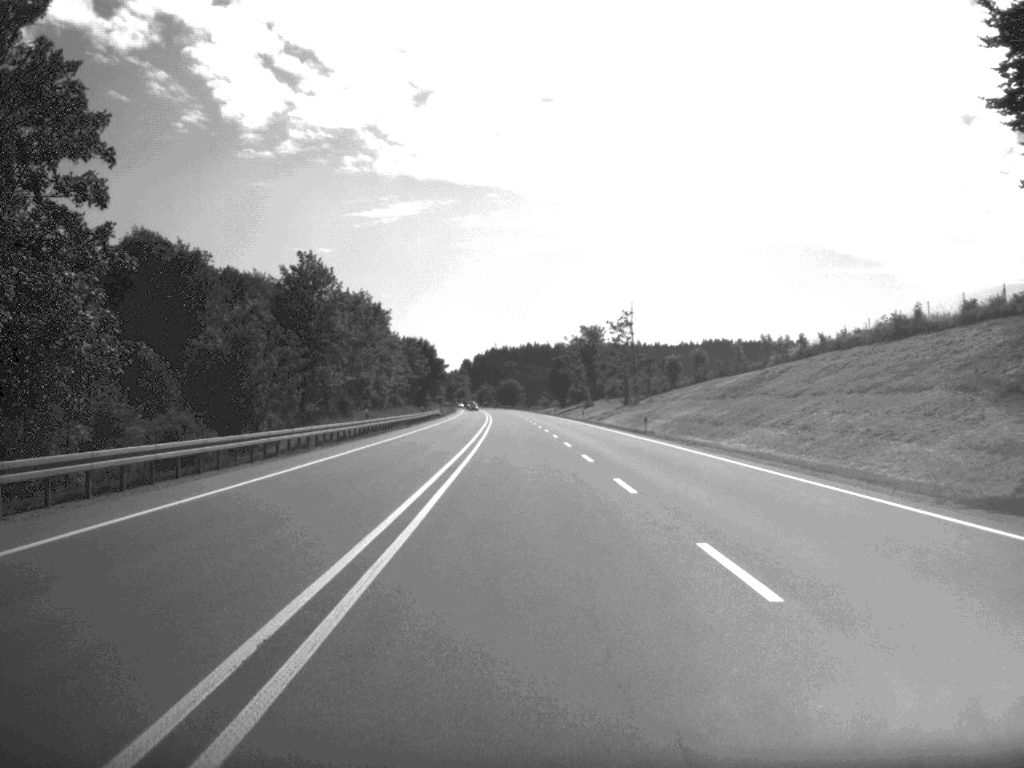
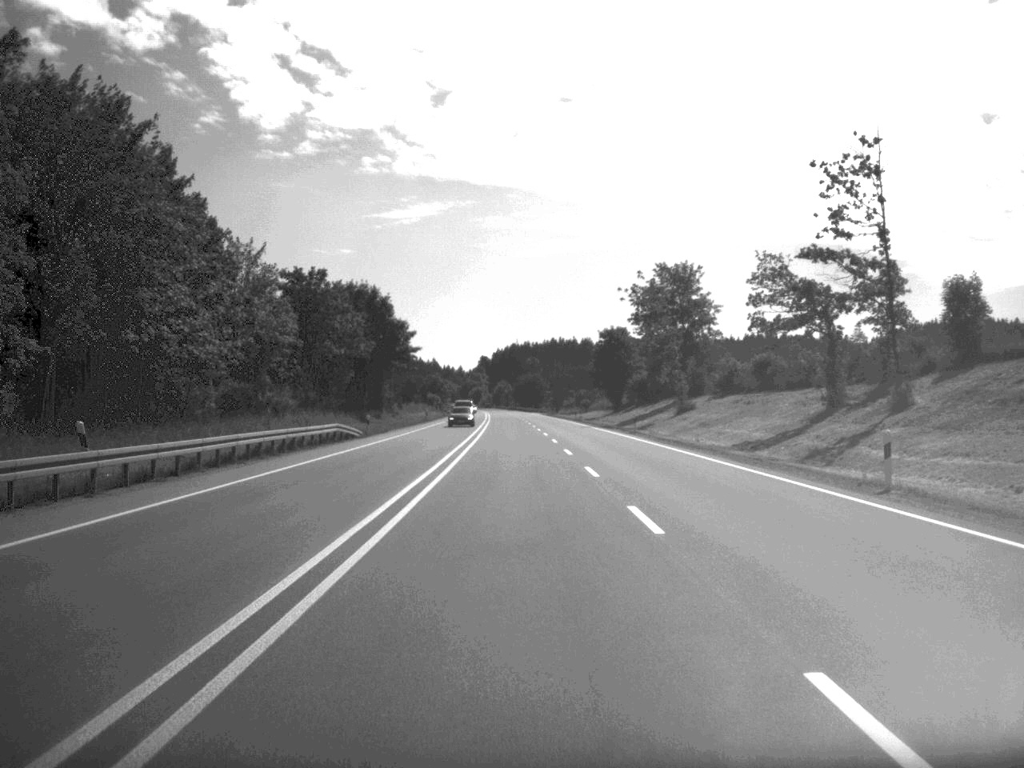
(-1.0, +89.6) m; -1°
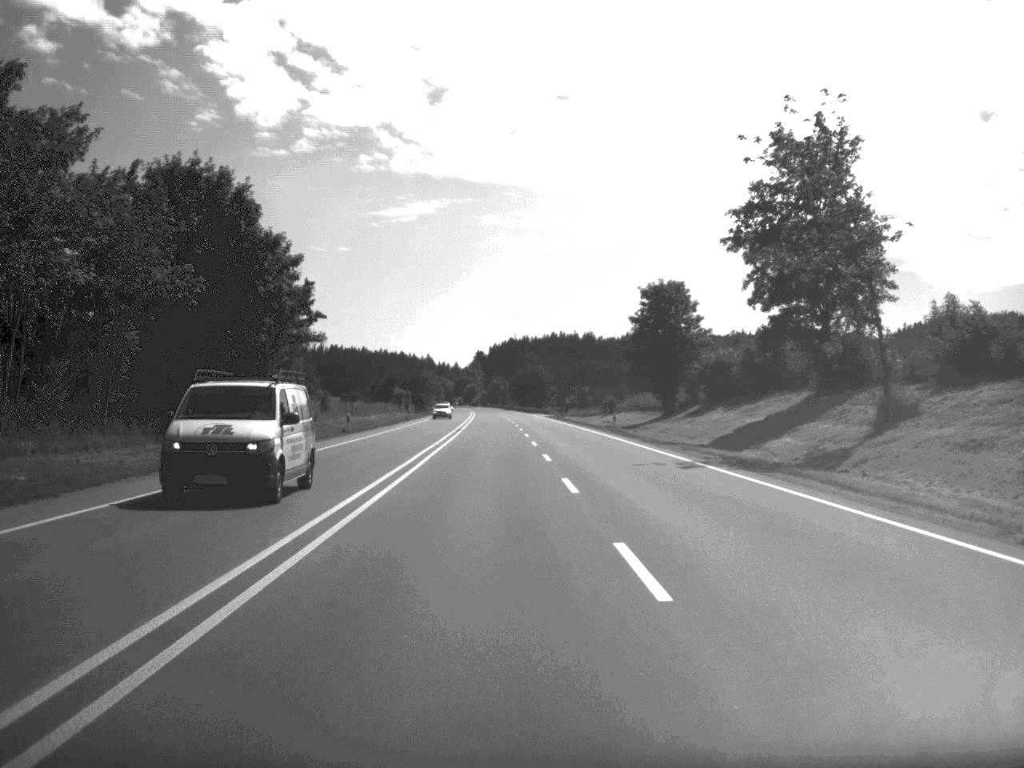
(-0.1, +52.6) m; 0°
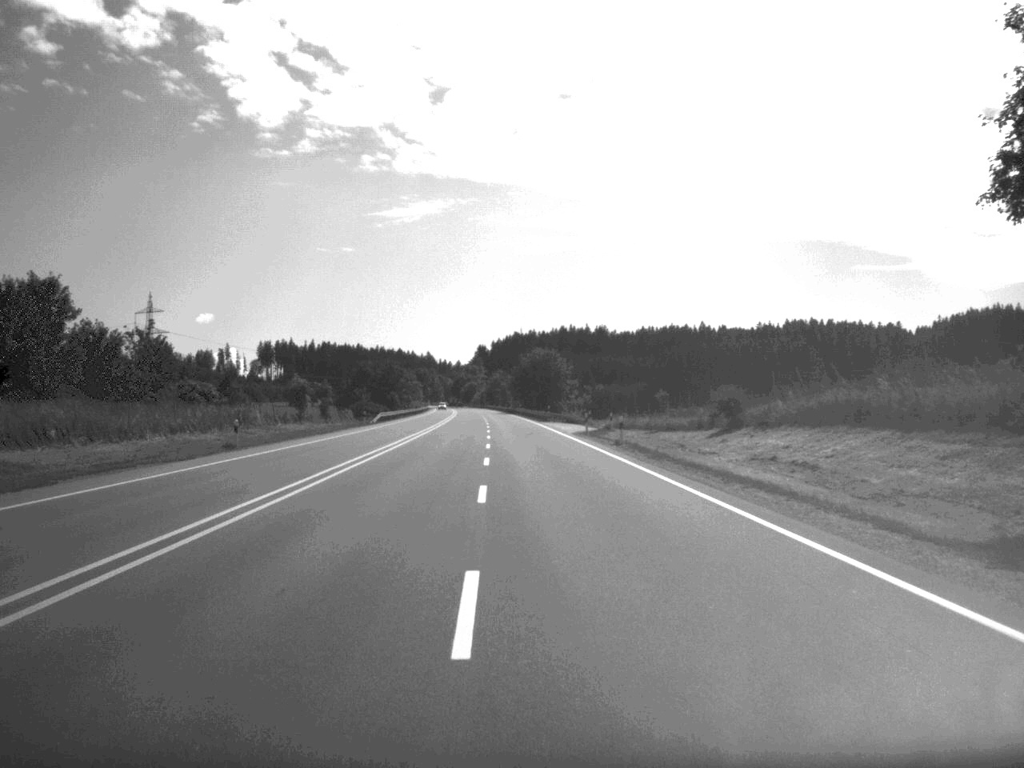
(-0.2, +73.2) m; -1°
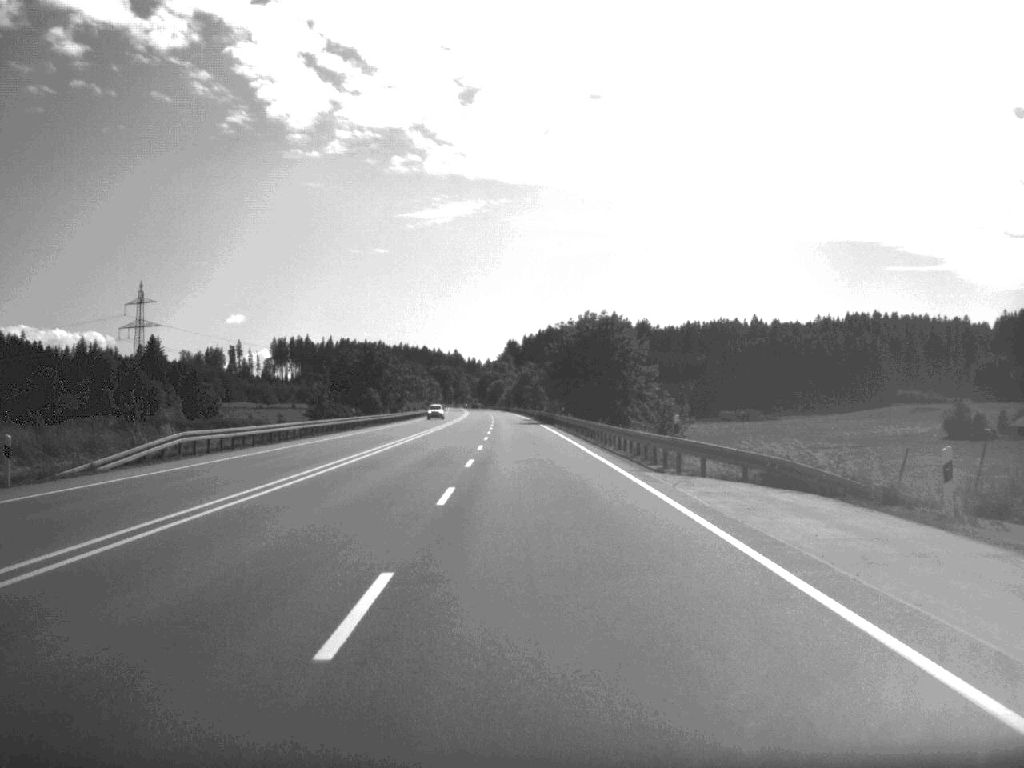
(-1.0, +71.3) m; -2°
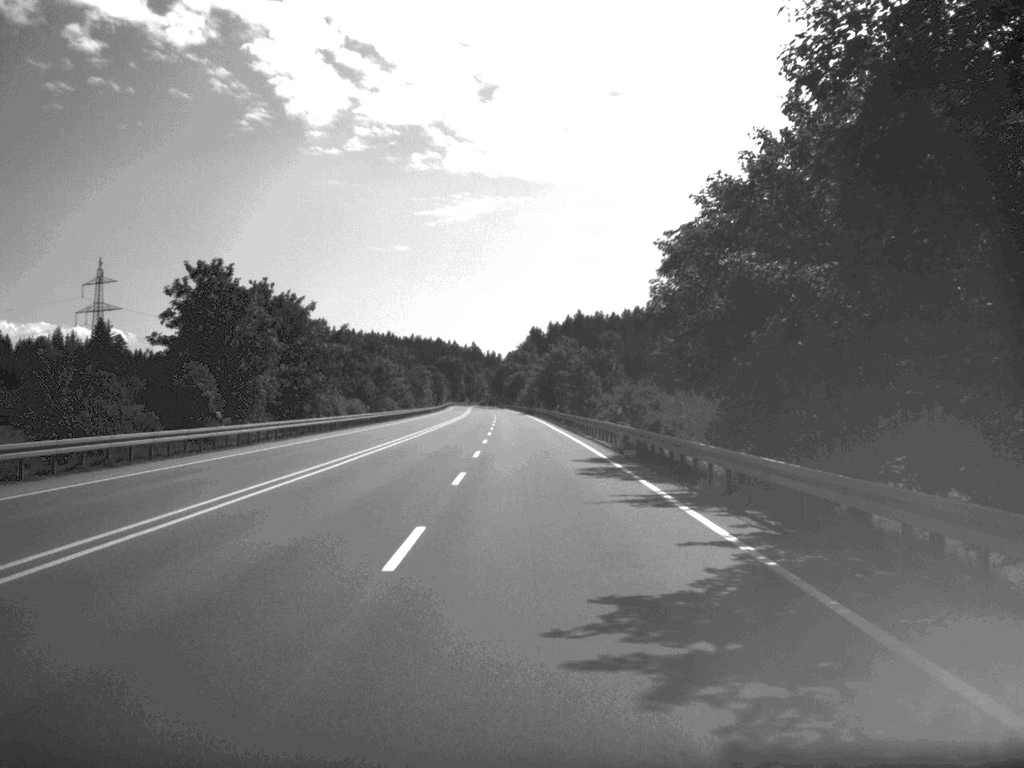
(-1.3, +90.6) m; -1°
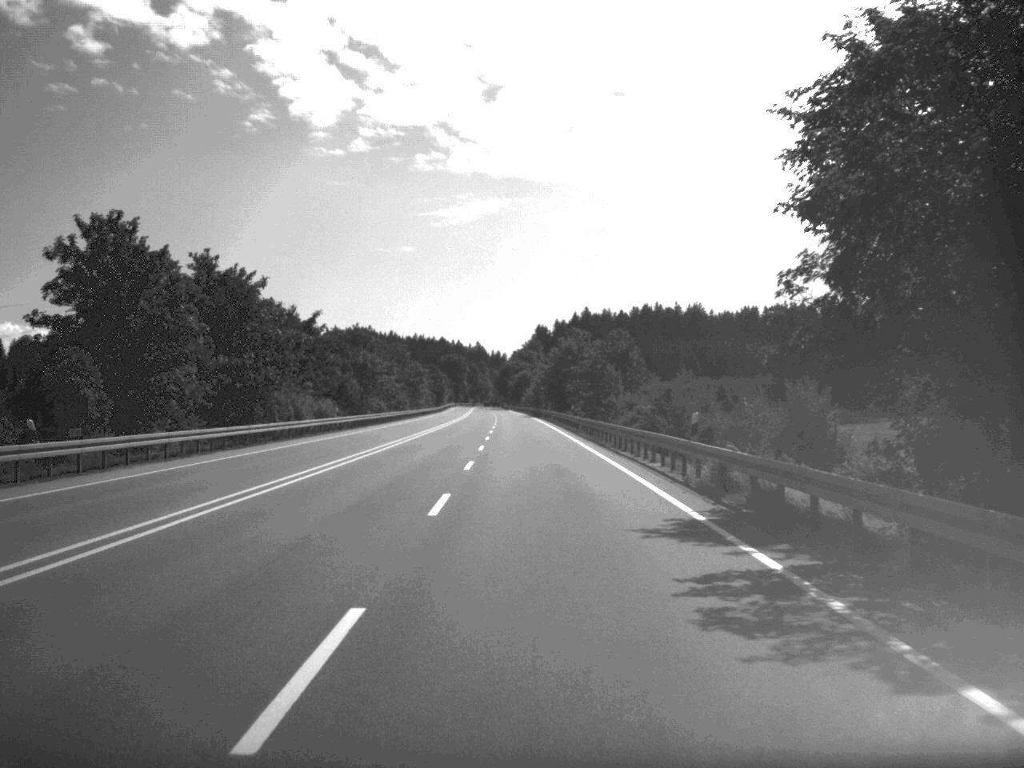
(-0.1, +18.1) m; 0°
